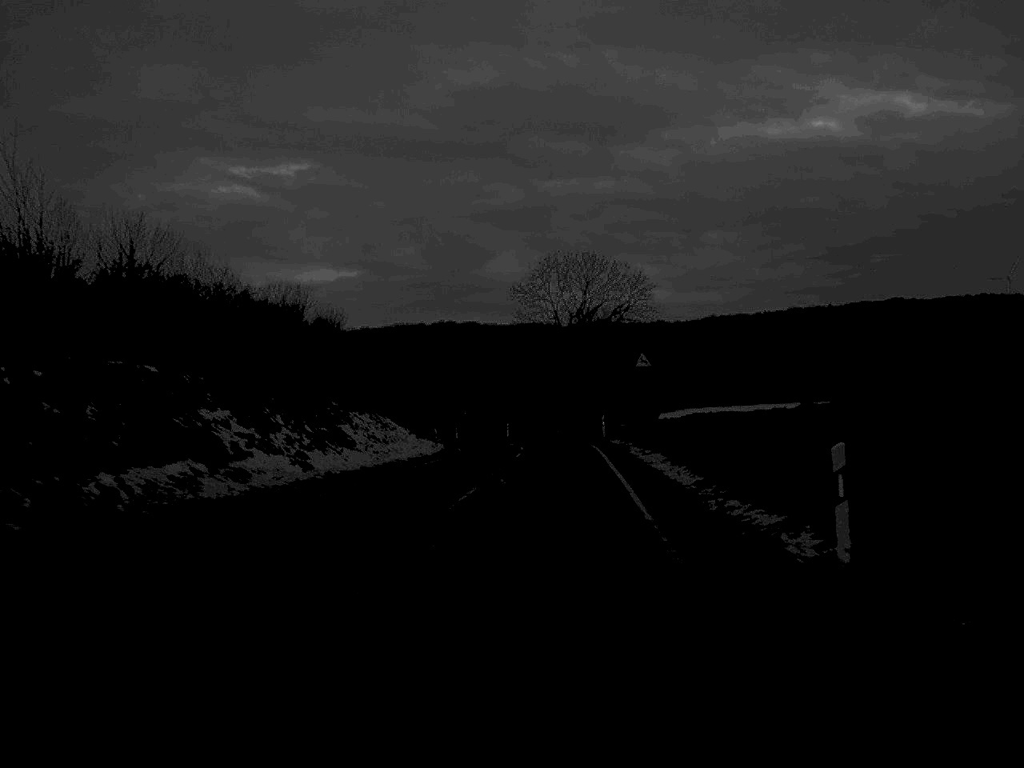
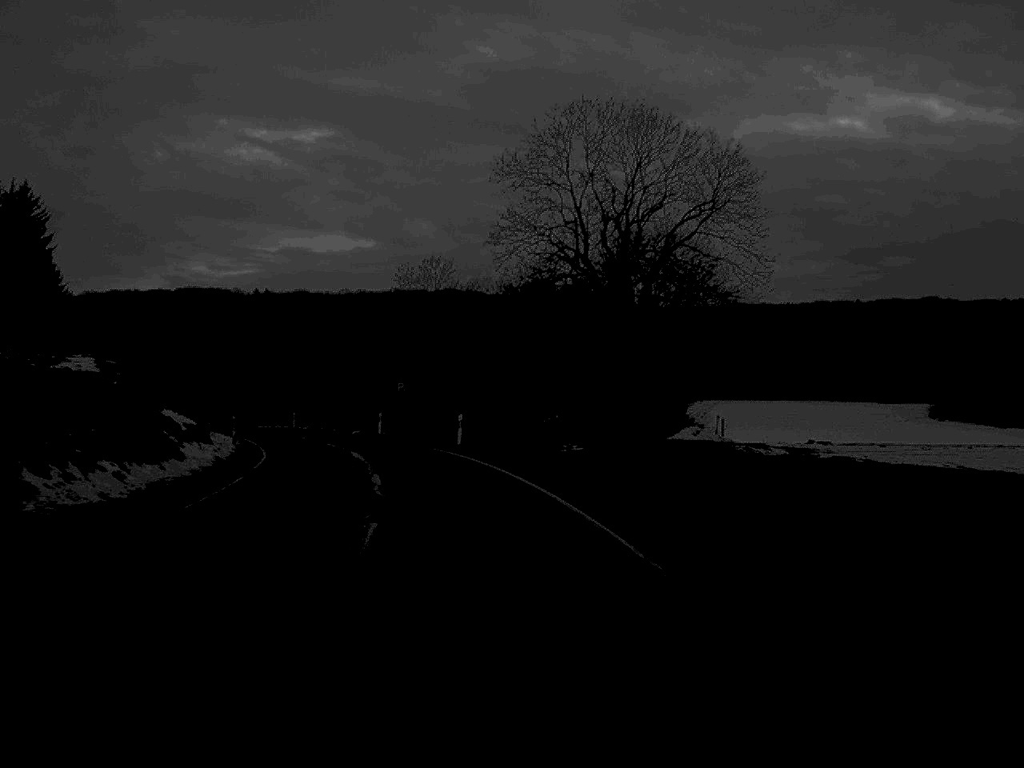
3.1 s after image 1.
(+1.0, +55.2) m; -1°
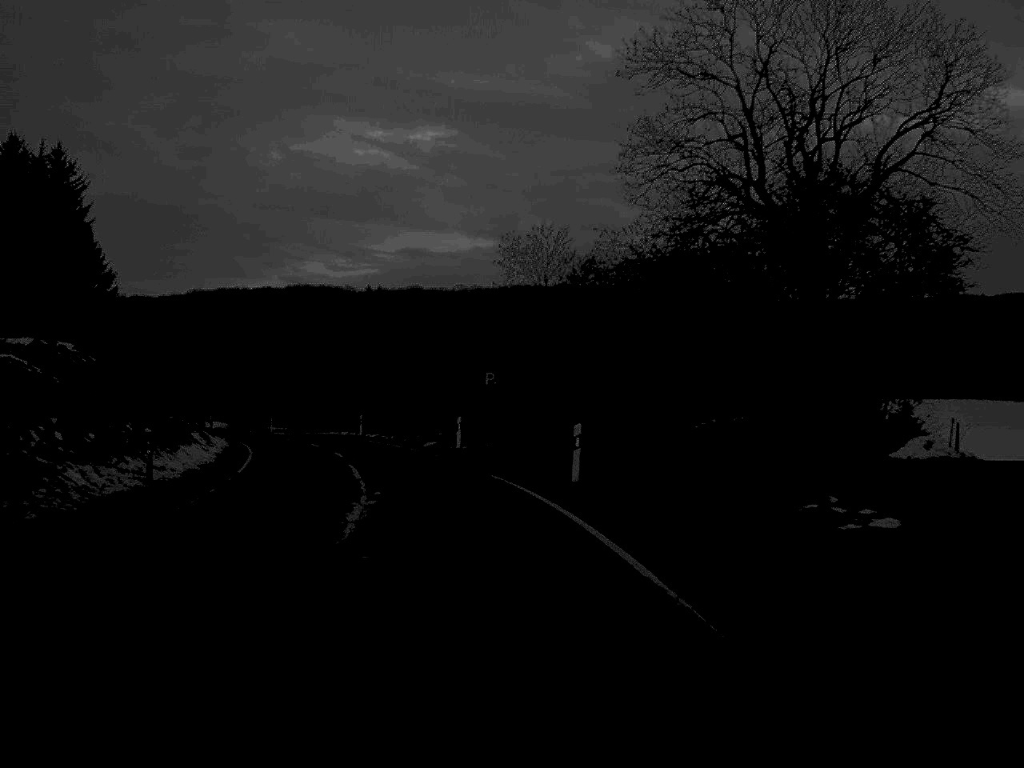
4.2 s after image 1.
(-0.9, +20.8) m; -5°
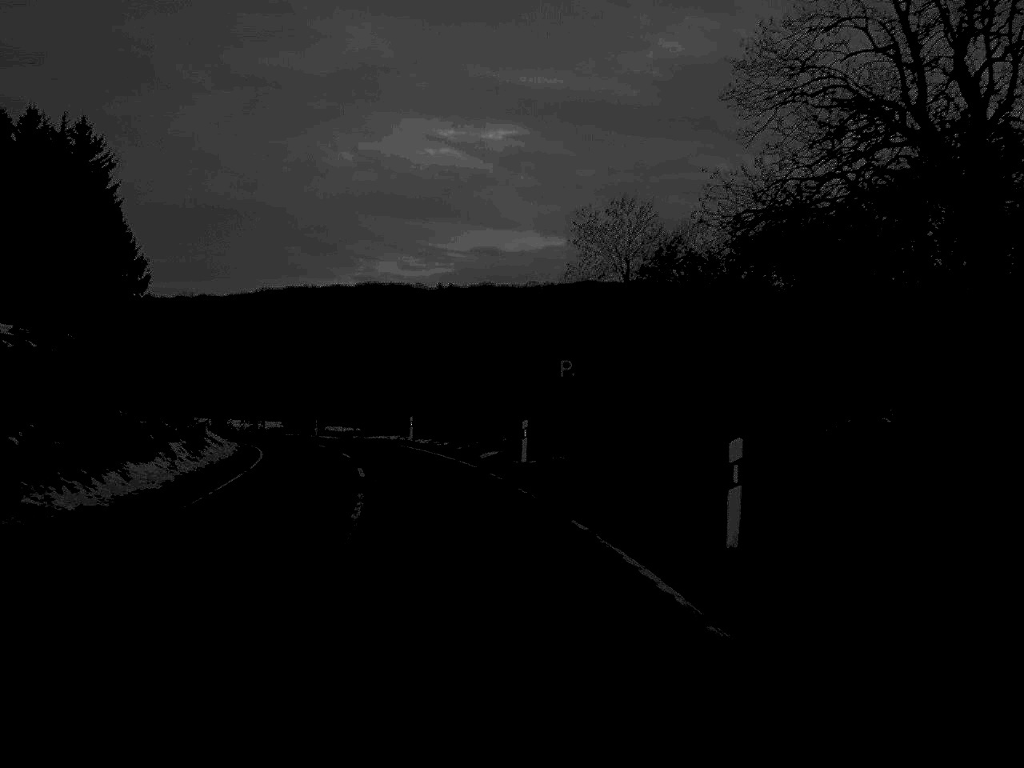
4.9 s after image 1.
(-0.3, +11.0) m; -3°
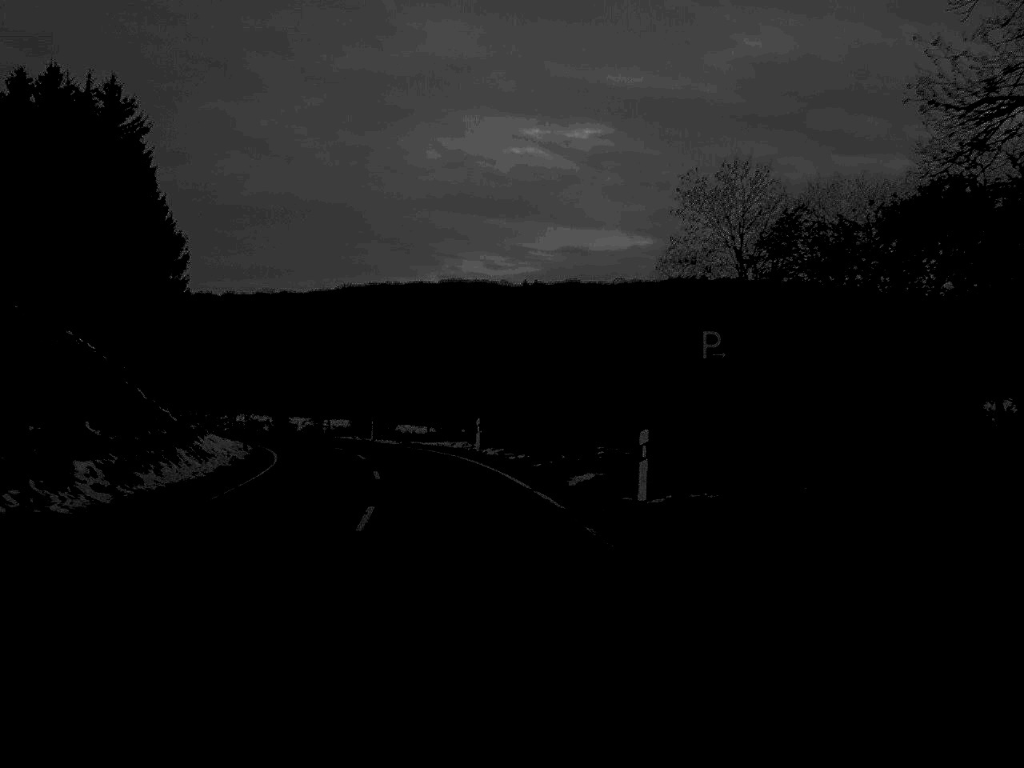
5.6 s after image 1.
(-0.4, +12.6) m; -4°
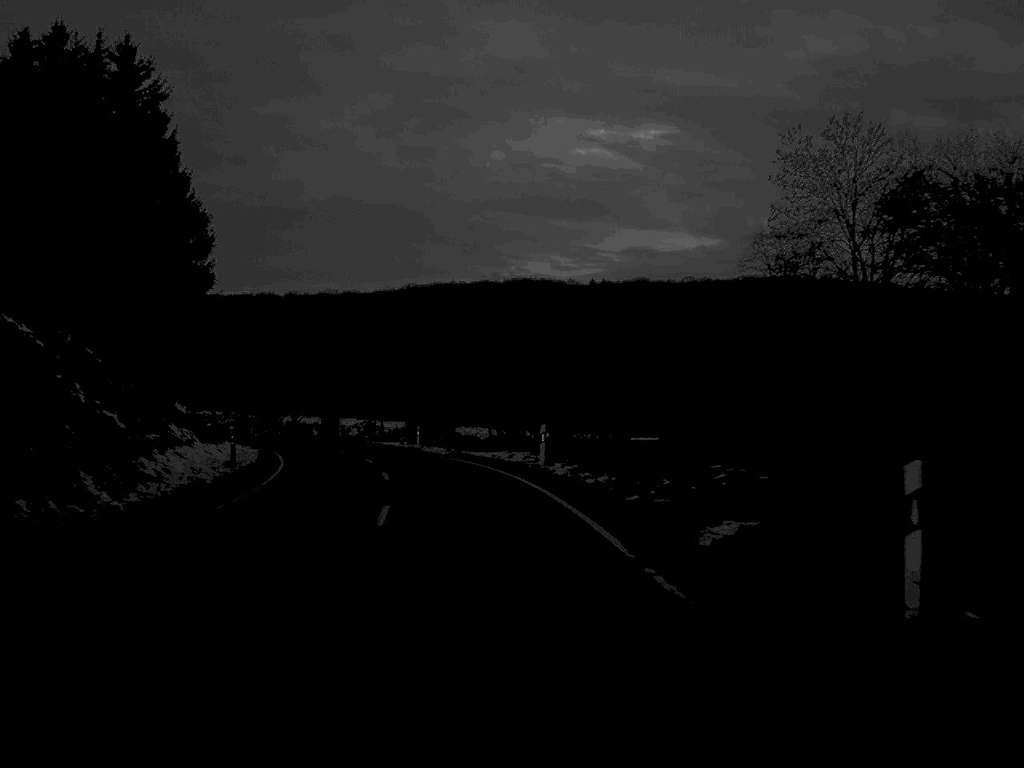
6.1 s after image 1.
(-0.3, +10.7) m; -3°
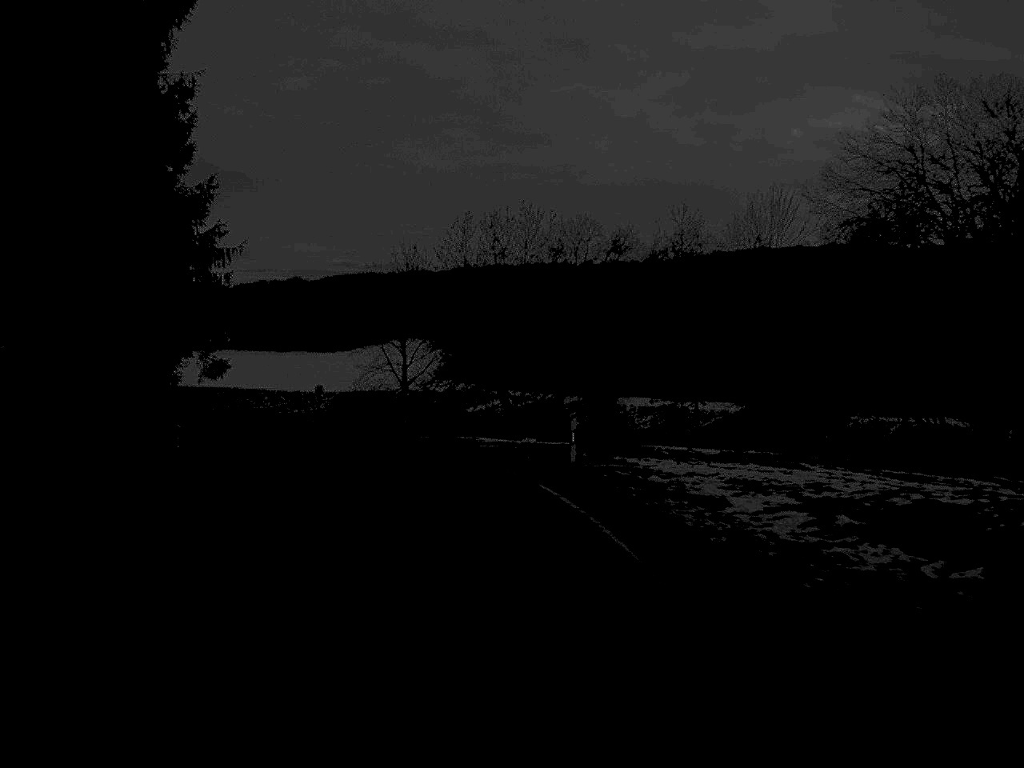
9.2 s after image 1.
(-6.8, +57.5) m; -14°
